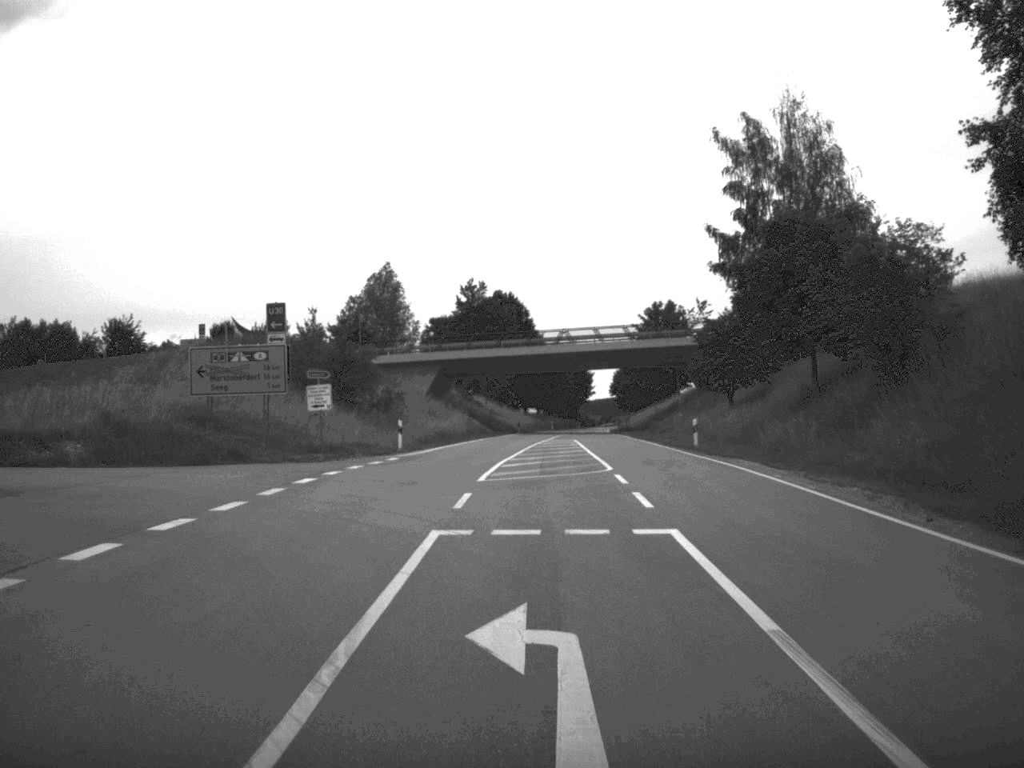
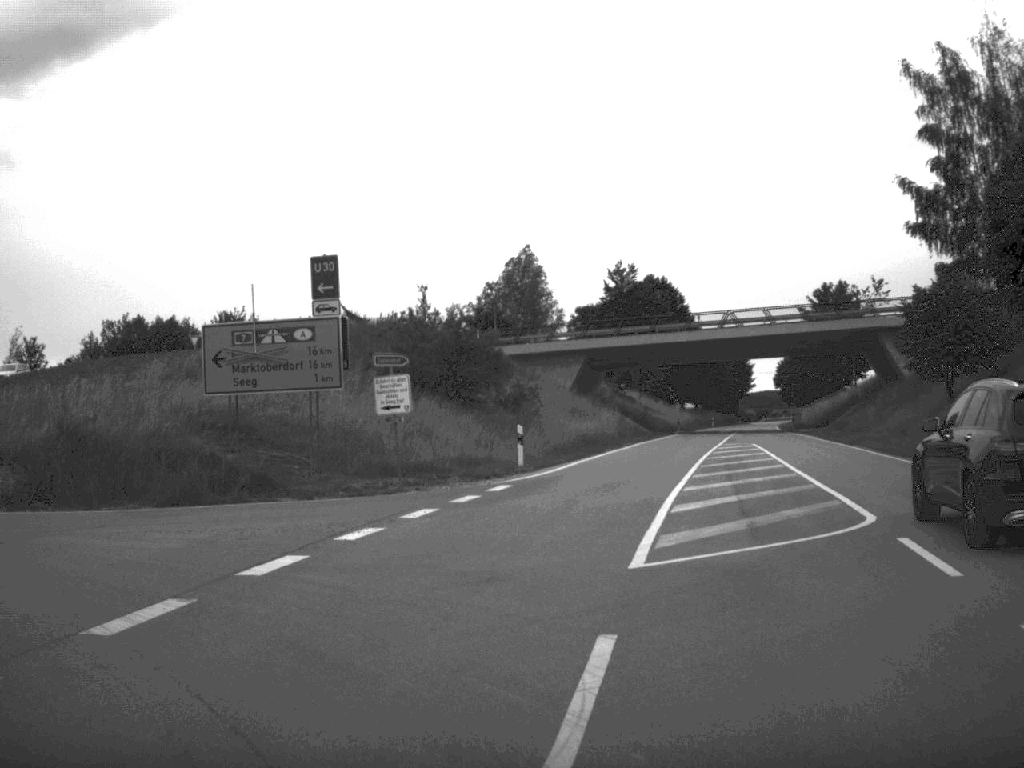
(-0.3, +12.9) m; -7°
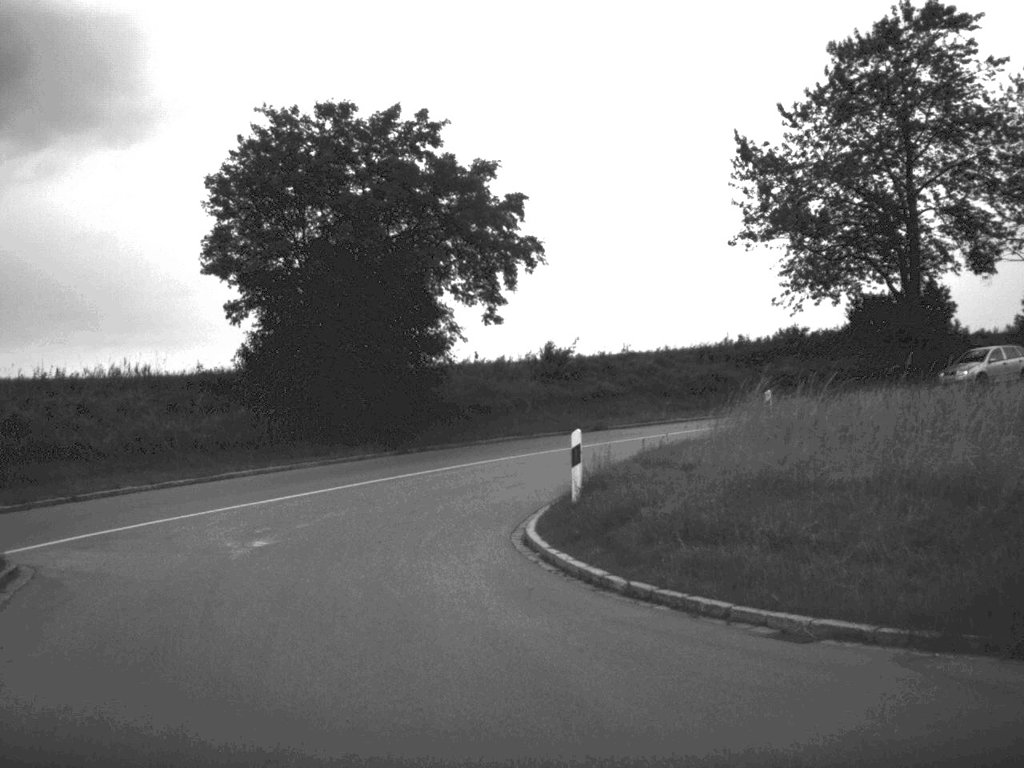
(-6.4, +12.3) m; -58°
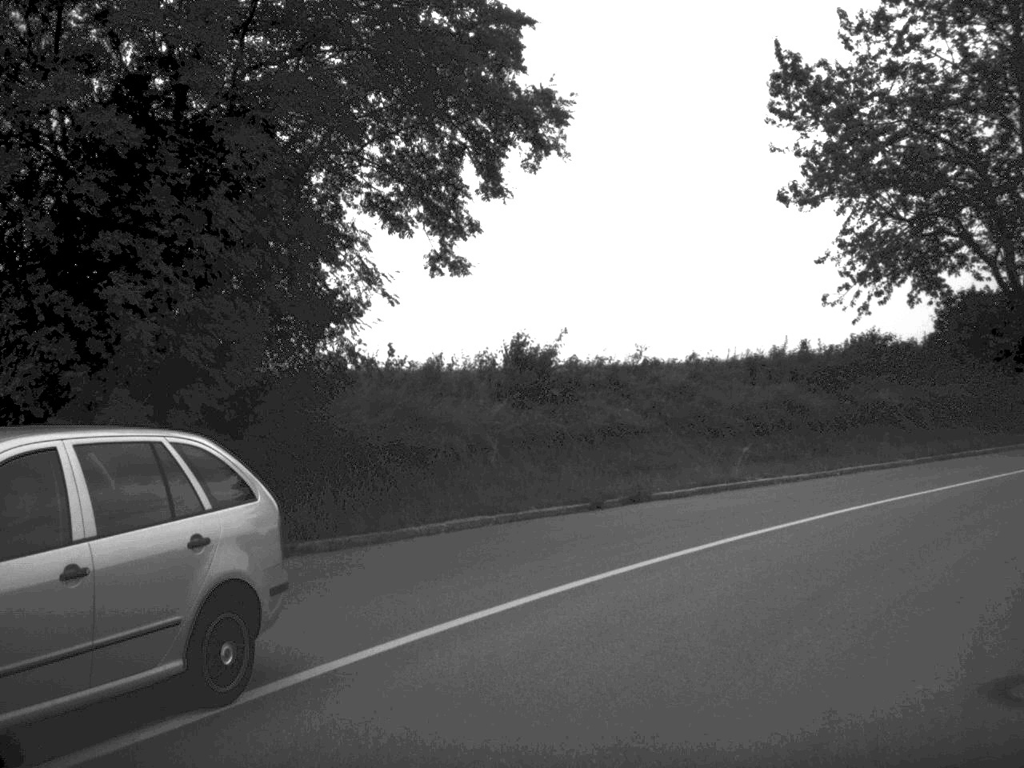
(-1.7, +17.1) m; +7°
